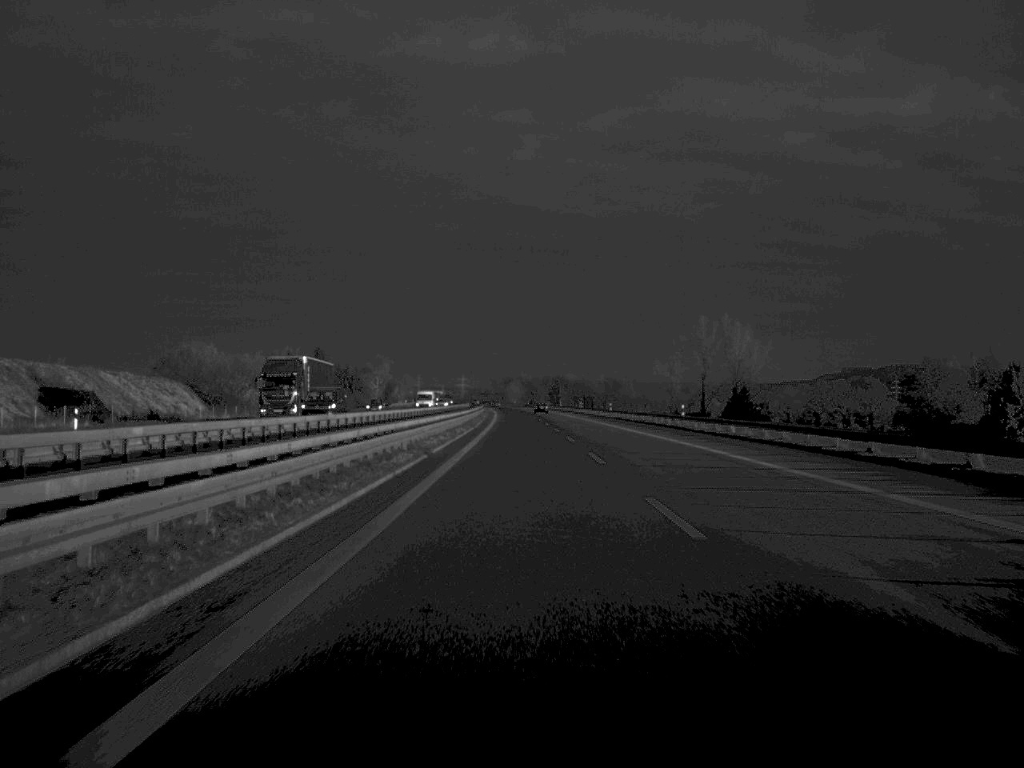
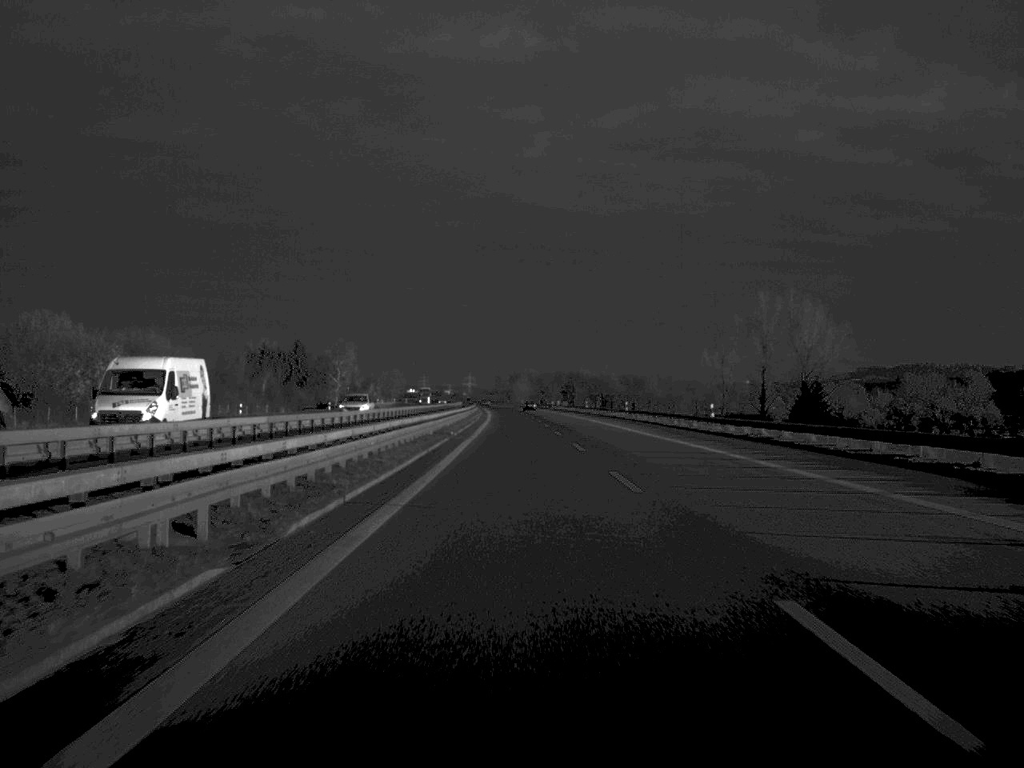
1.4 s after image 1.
(-0.2, +63.4) m; 0°
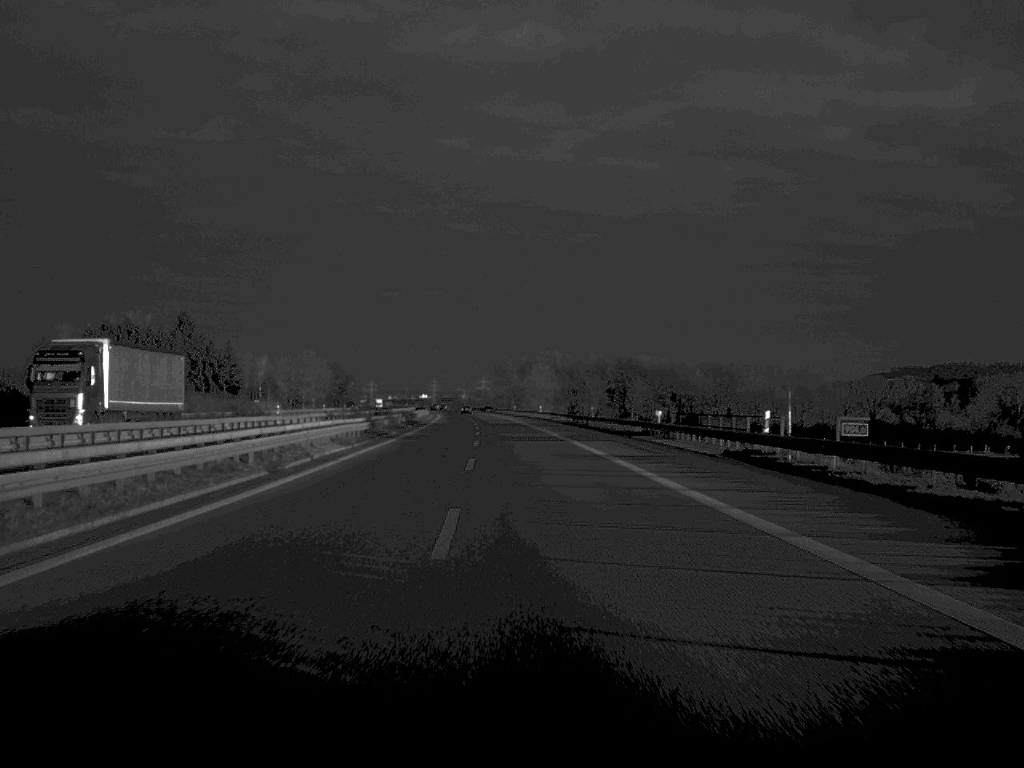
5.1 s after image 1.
(-0.5, +169.3) m; -1°
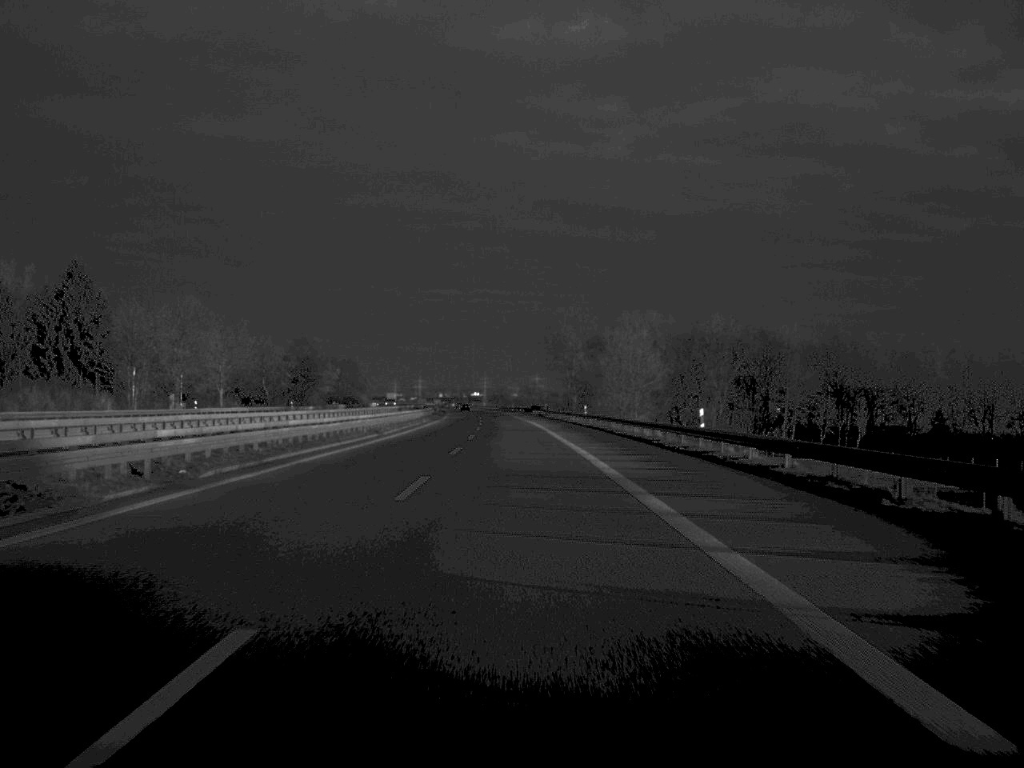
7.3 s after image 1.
(-2.2, +99.8) m; -2°
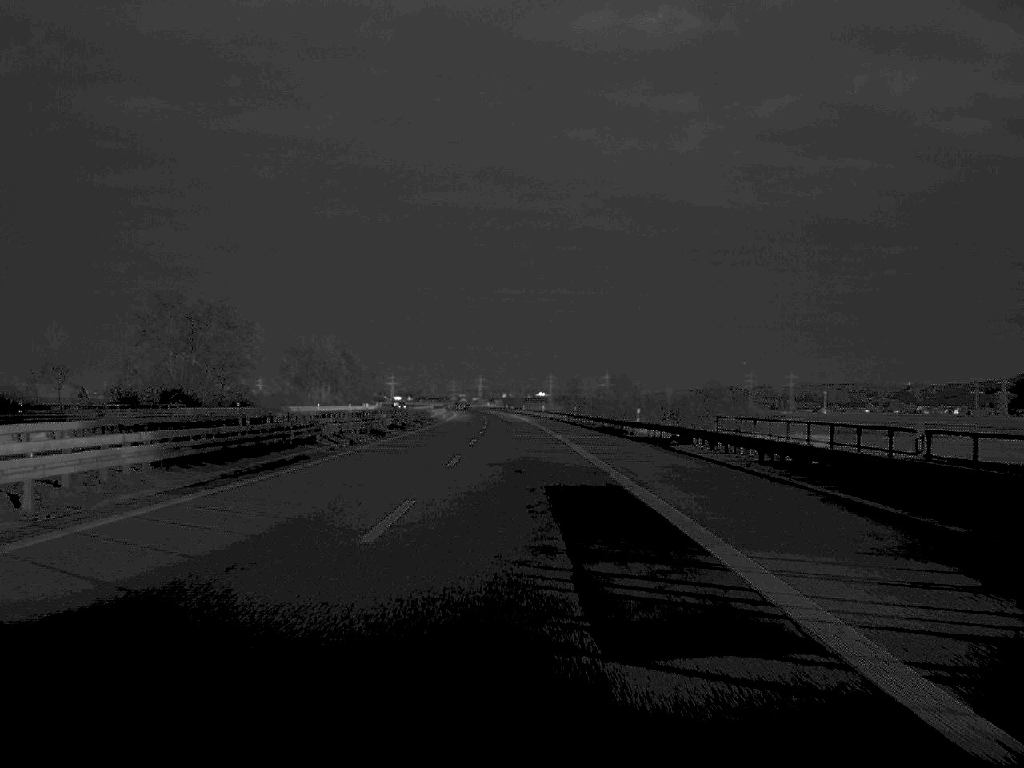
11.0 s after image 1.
(-4.6, +166.3) m; -3°
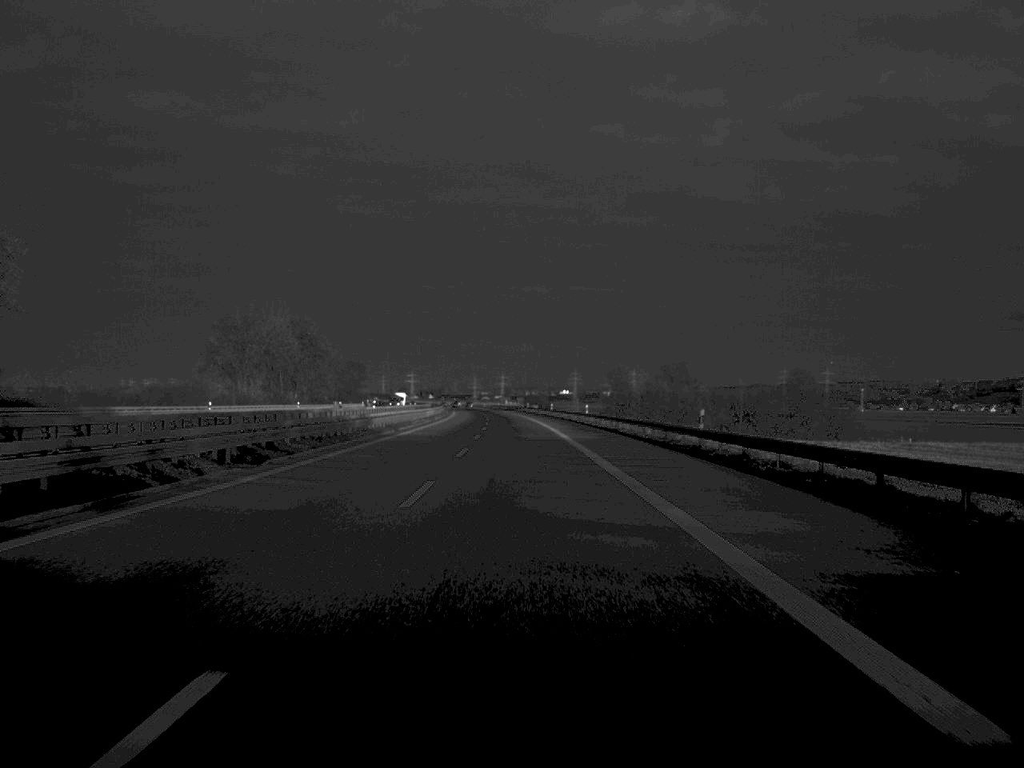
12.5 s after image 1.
(-0.7, +66.5) m; -1°
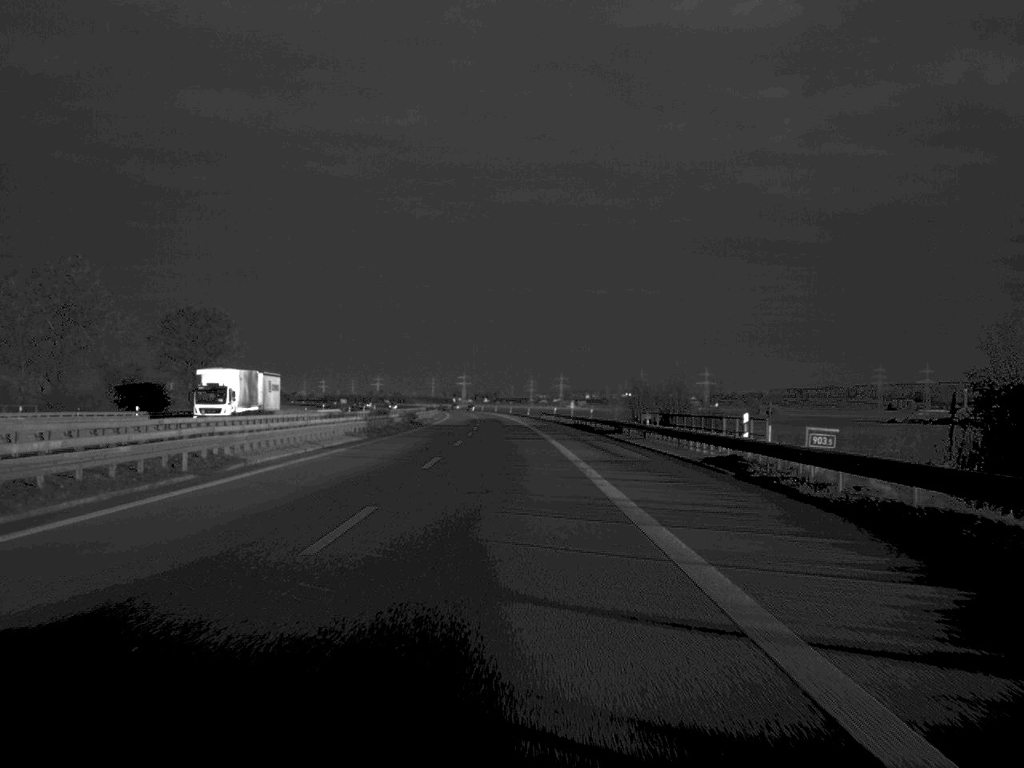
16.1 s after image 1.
(-3.4, +166.2) m; -3°
